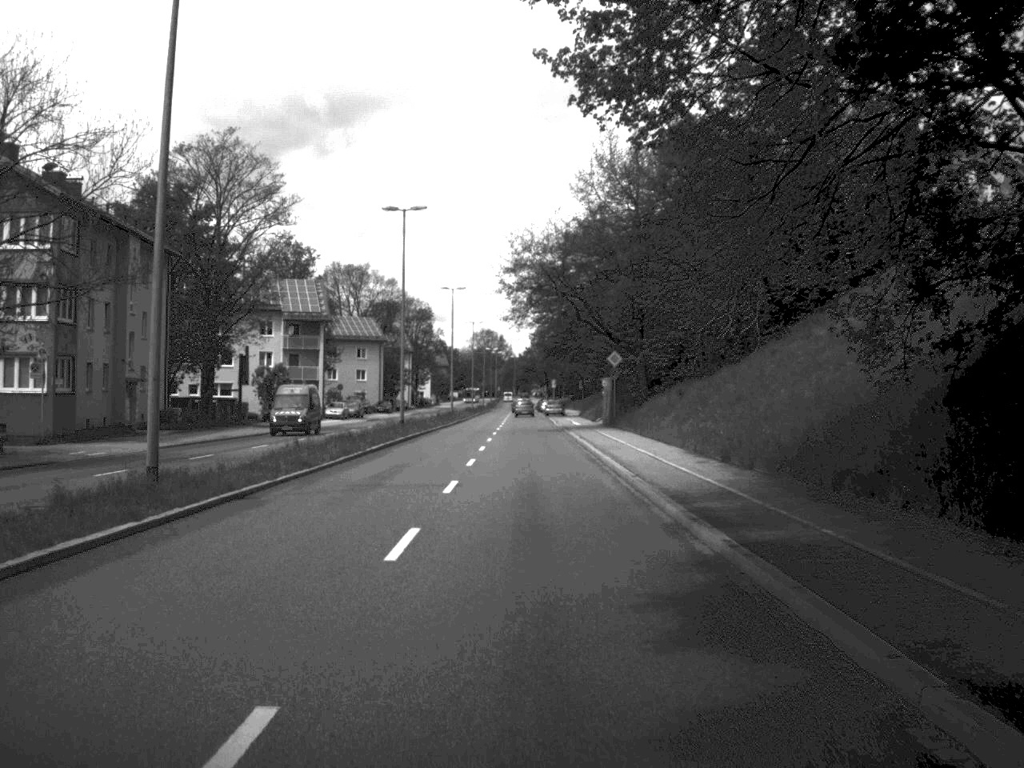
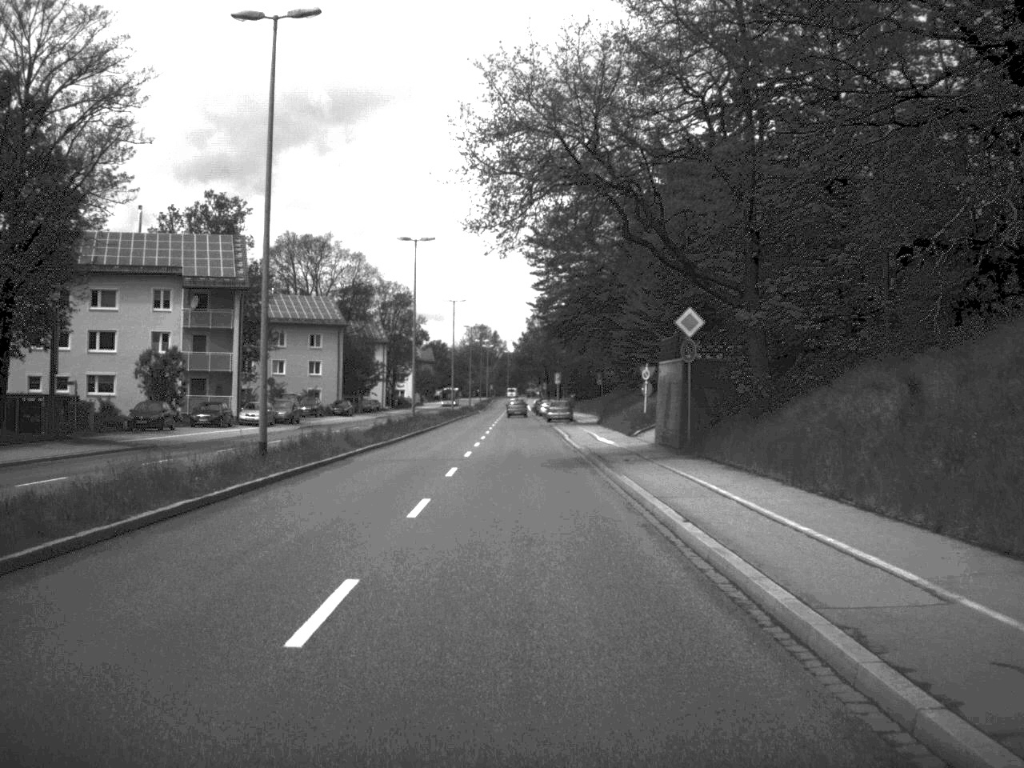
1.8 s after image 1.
(0.0, +30.7) m; 0°
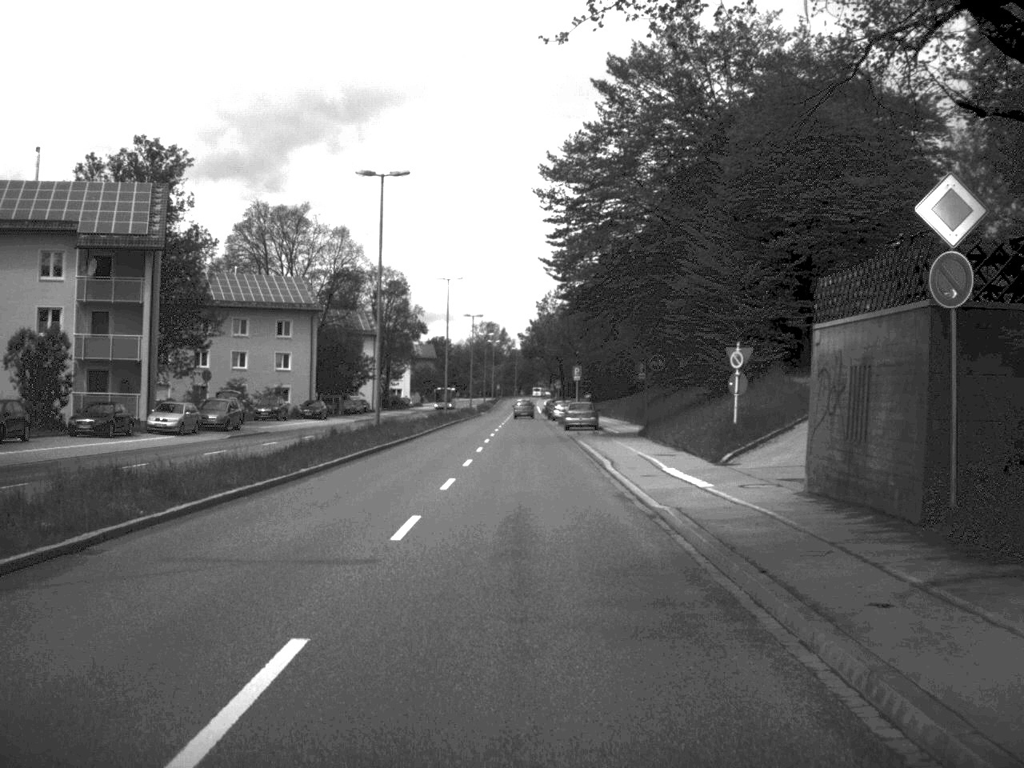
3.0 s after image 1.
(-0.1, +20.5) m; 0°
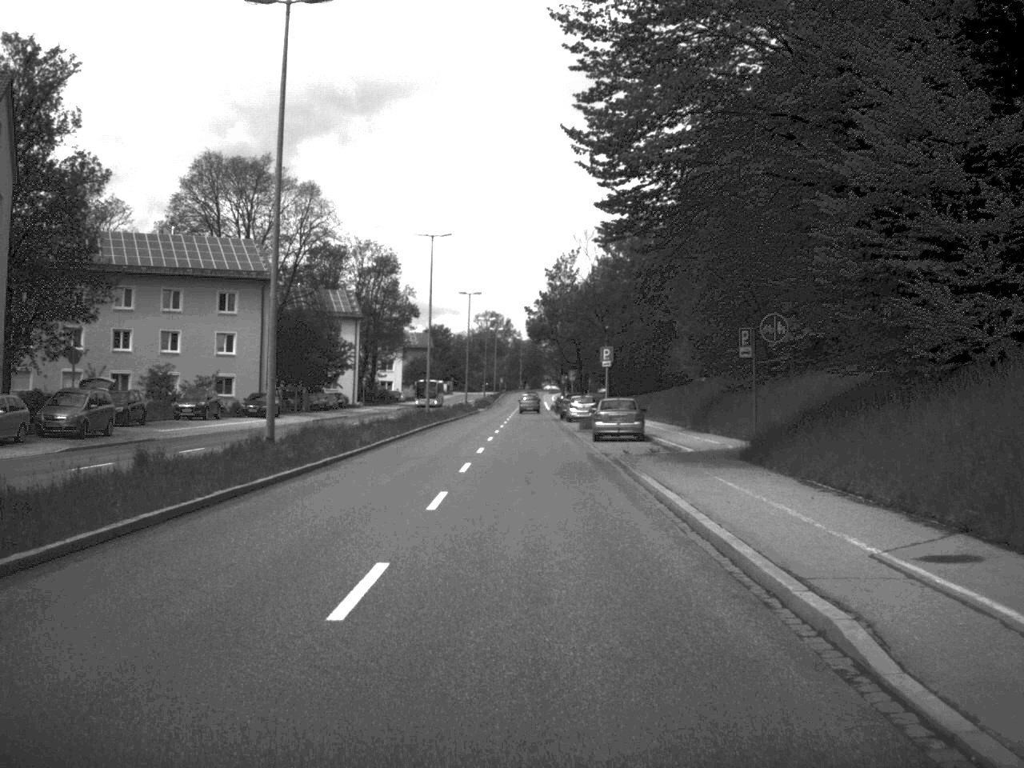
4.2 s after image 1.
(-0.1, +21.7) m; 0°
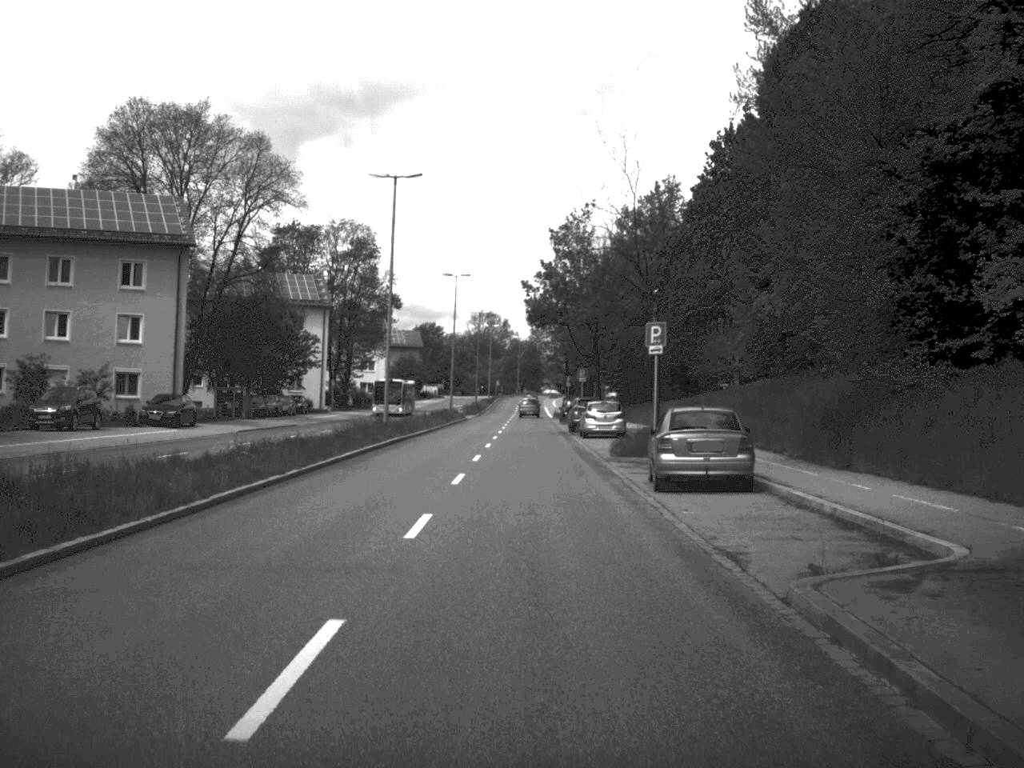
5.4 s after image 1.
(0.0, +19.9) m; 0°
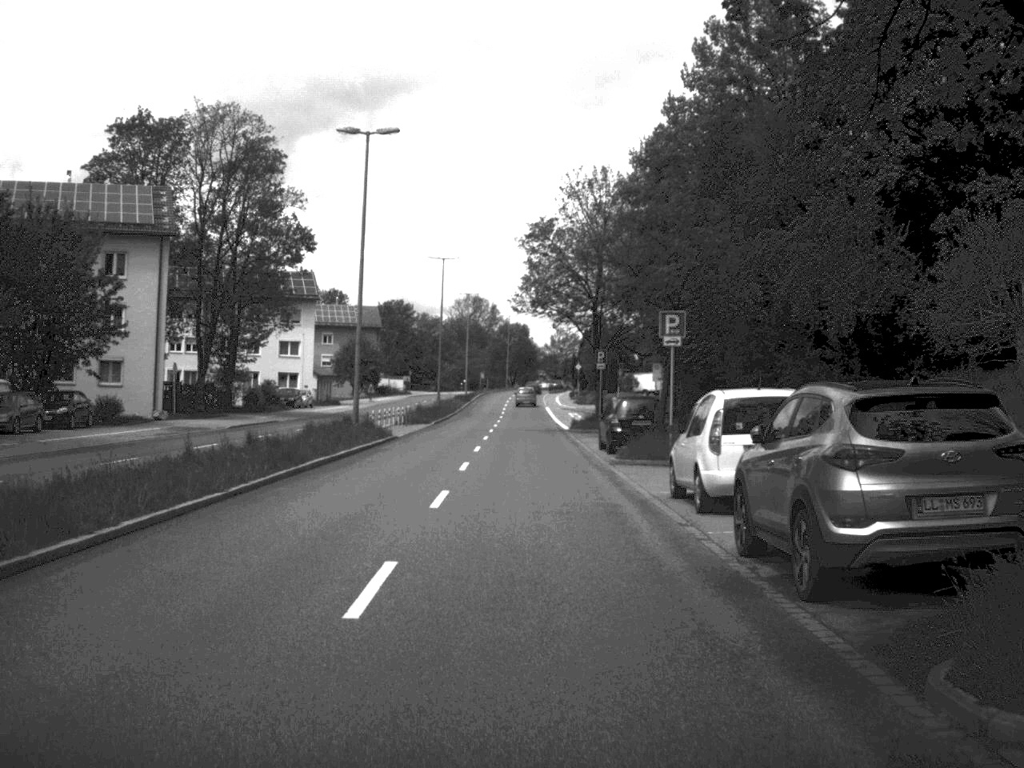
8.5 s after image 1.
(-0.1, +49.1) m; 0°
